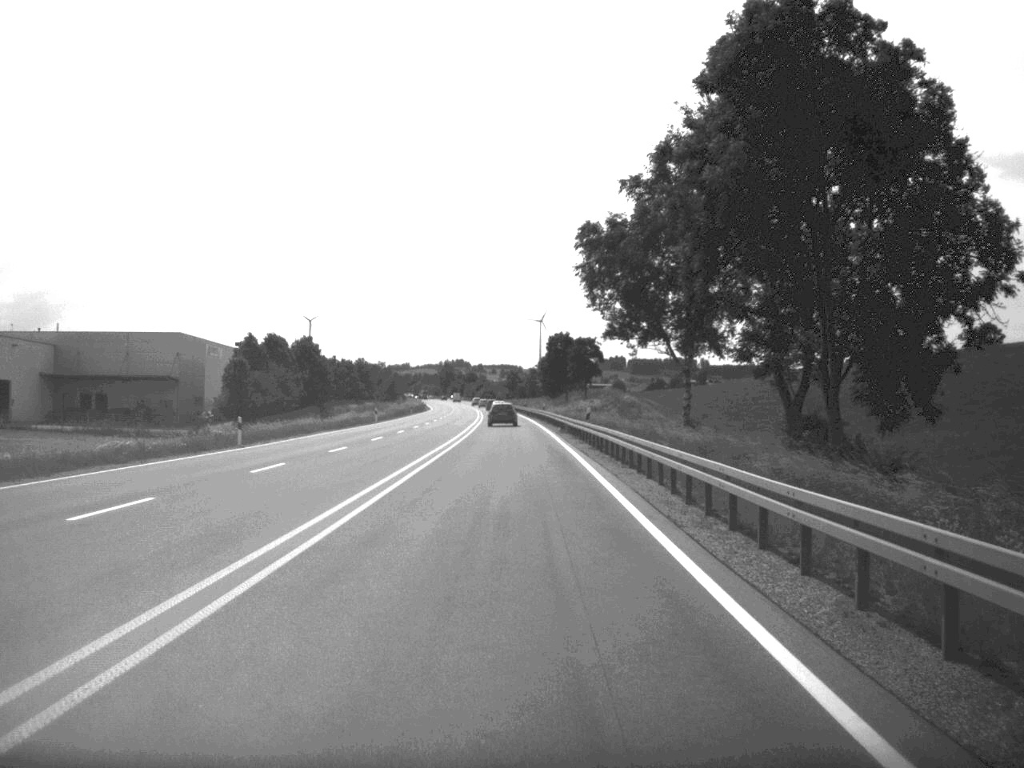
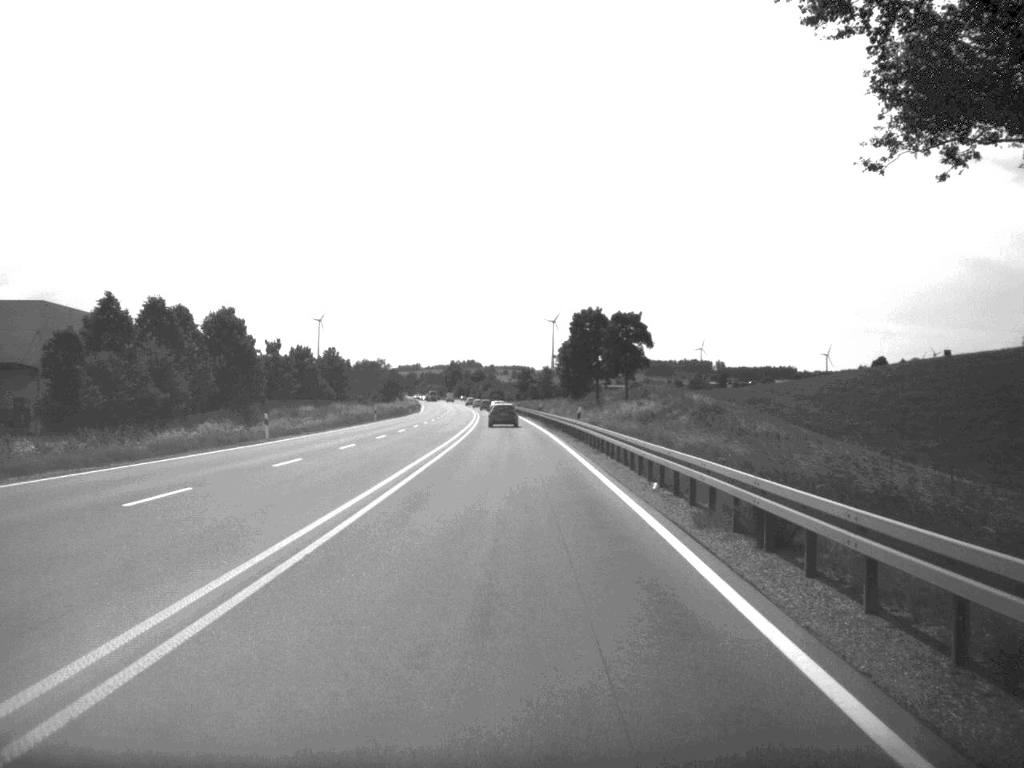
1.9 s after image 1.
(-0.3, +45.6) m; -1°
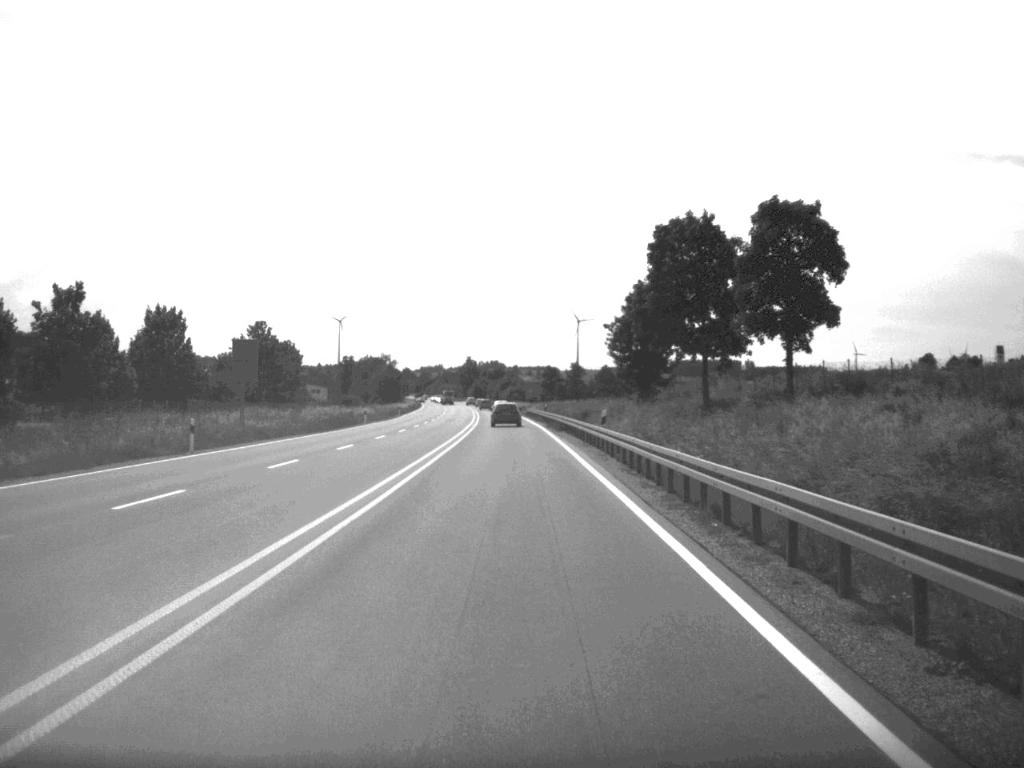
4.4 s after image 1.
(-0.5, +60.3) m; -1°
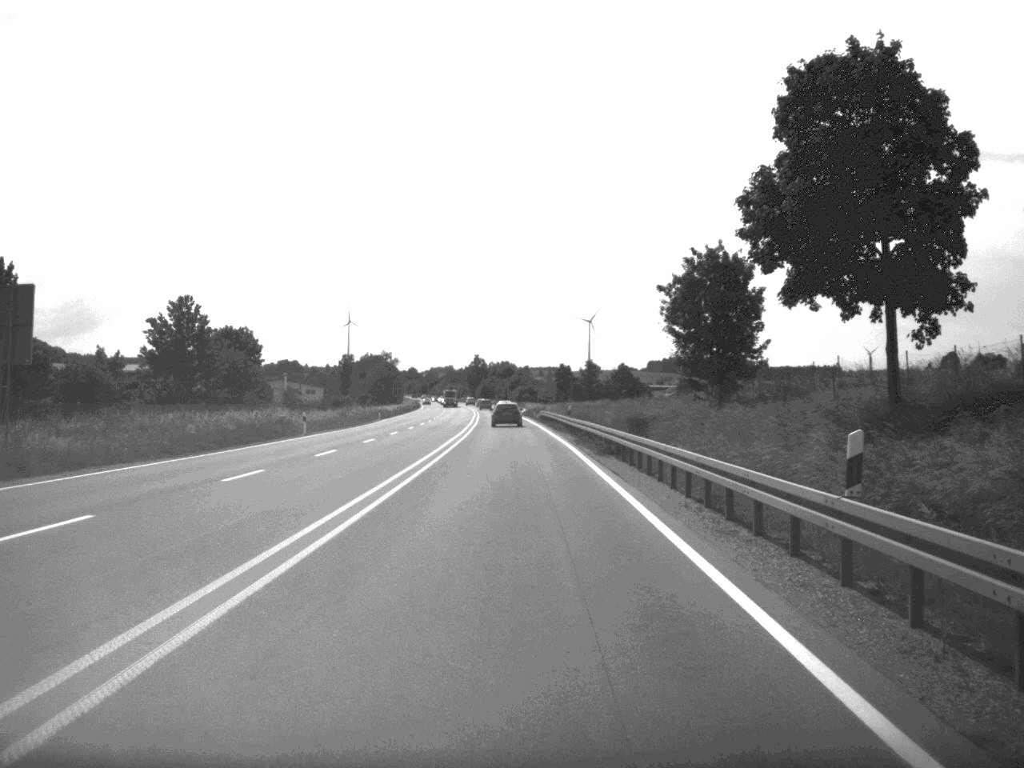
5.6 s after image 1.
(-0.2, +29.2) m; -1°
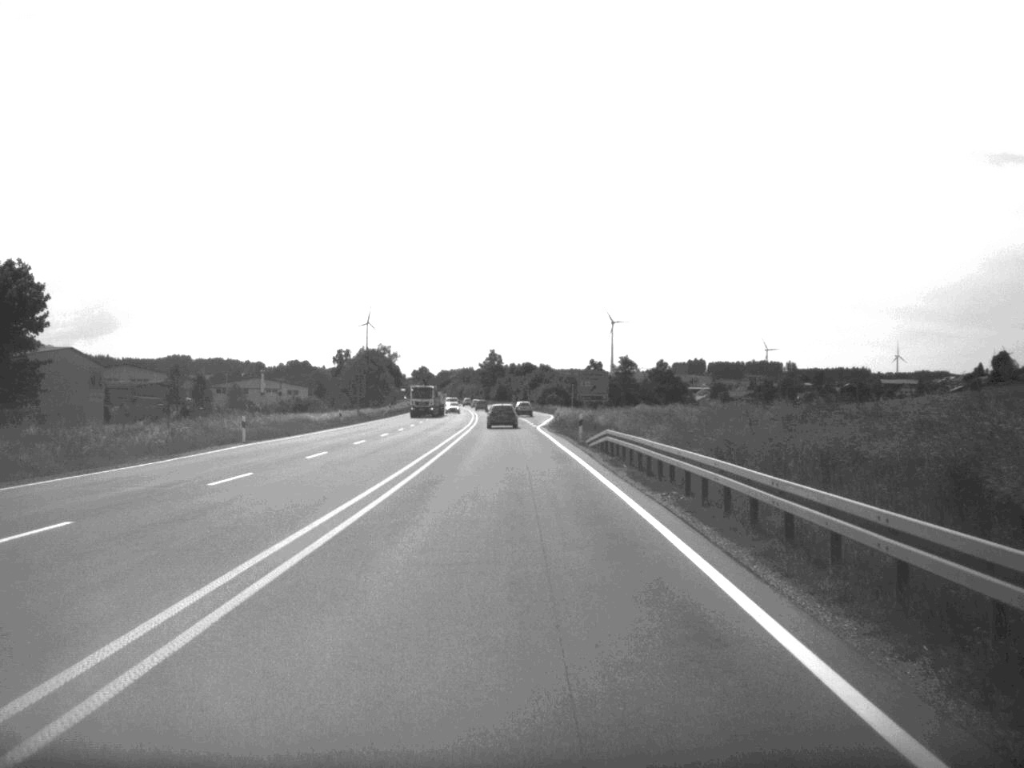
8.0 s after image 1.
(-0.5, +60.7) m; -1°
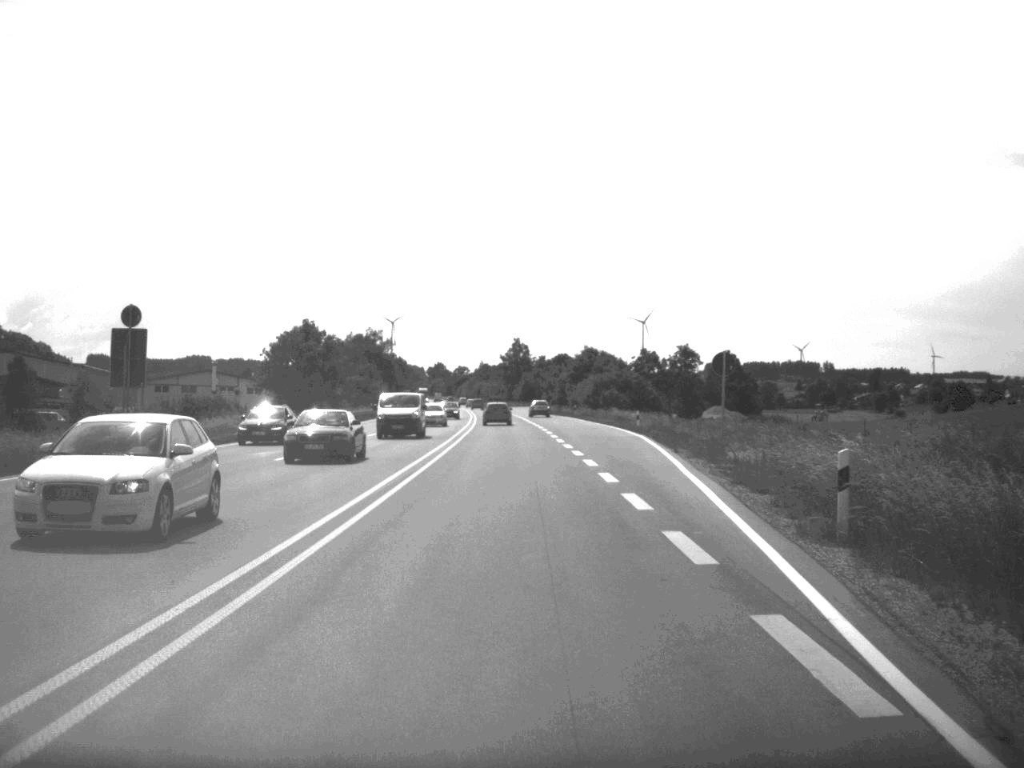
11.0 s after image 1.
(-1.0, +74.3) m; -1°
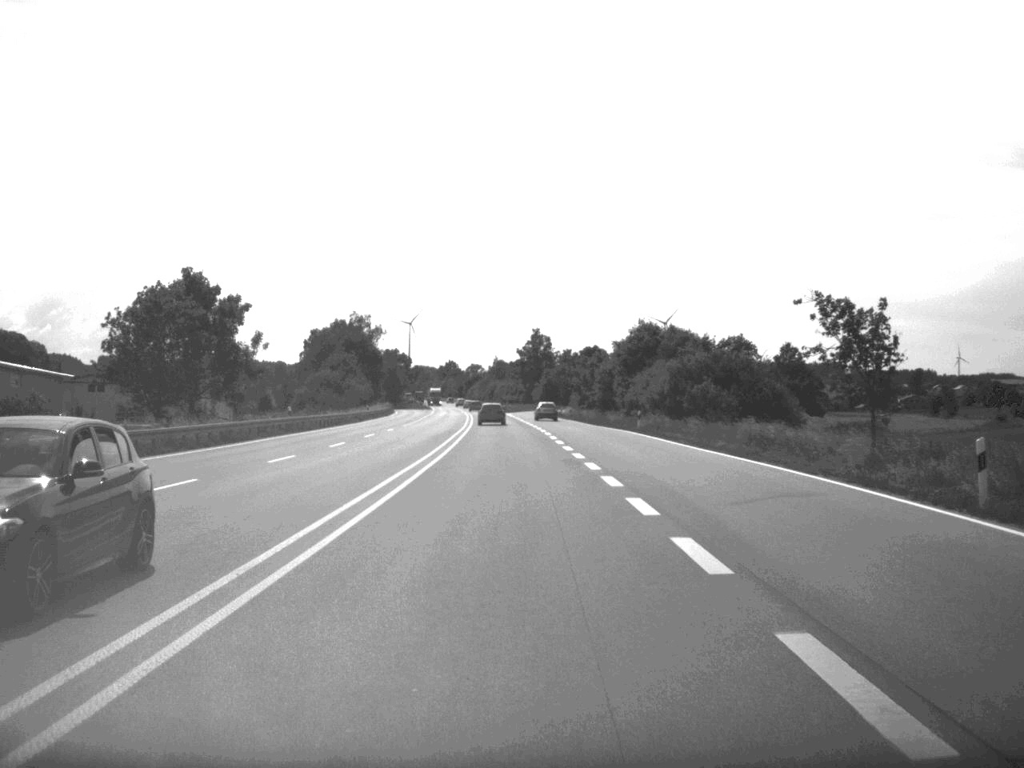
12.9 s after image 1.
(-0.4, +47.9) m; -1°
